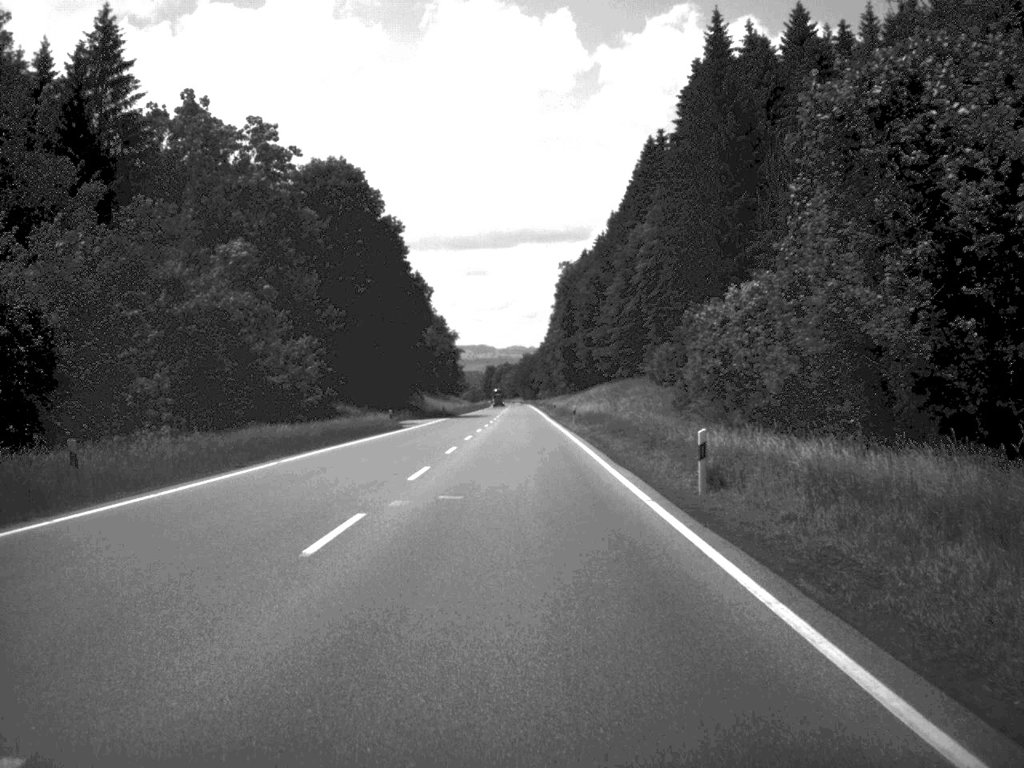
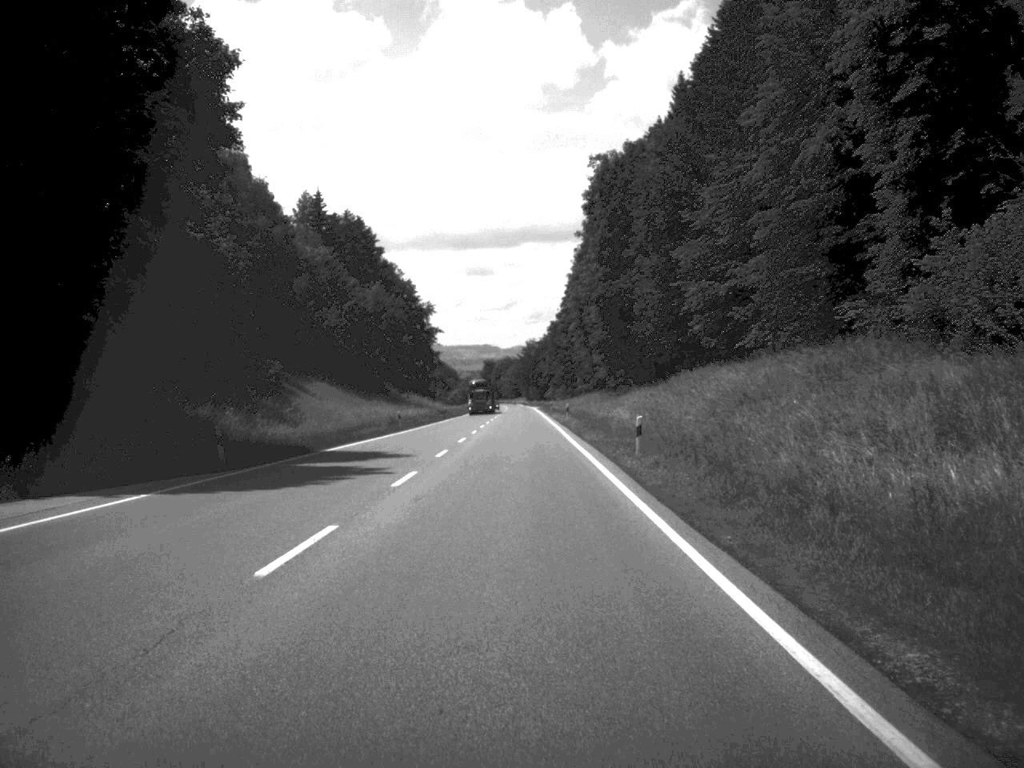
(-0.2, +84.0) m; 0°
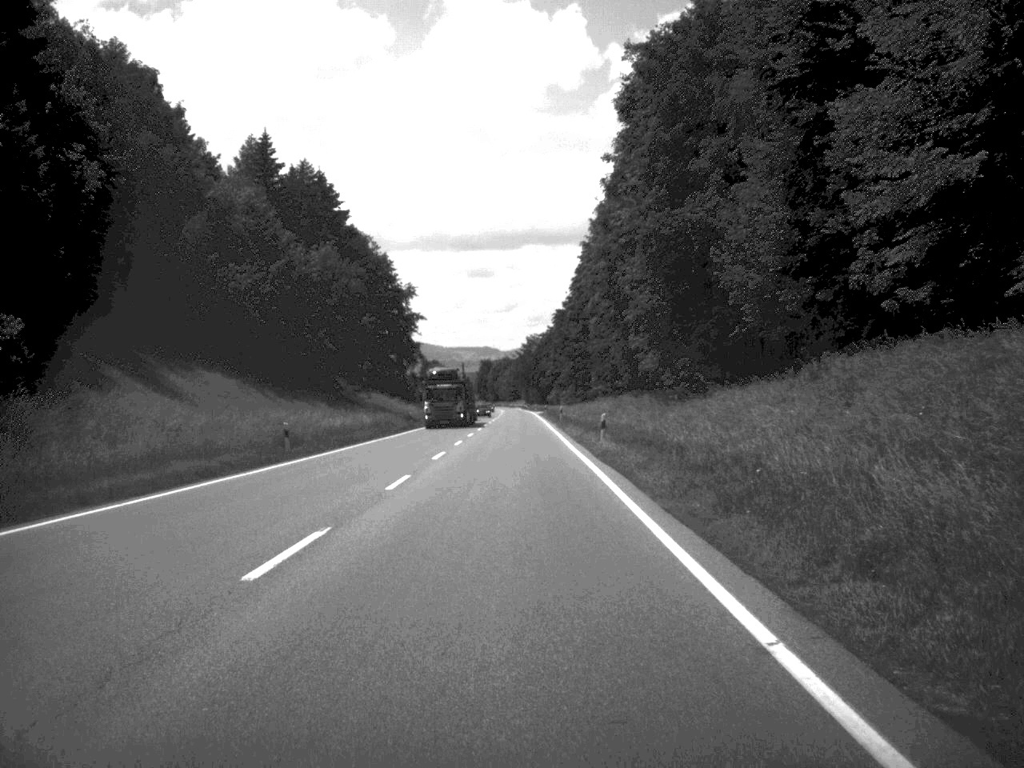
(0.0, +35.1) m; 0°
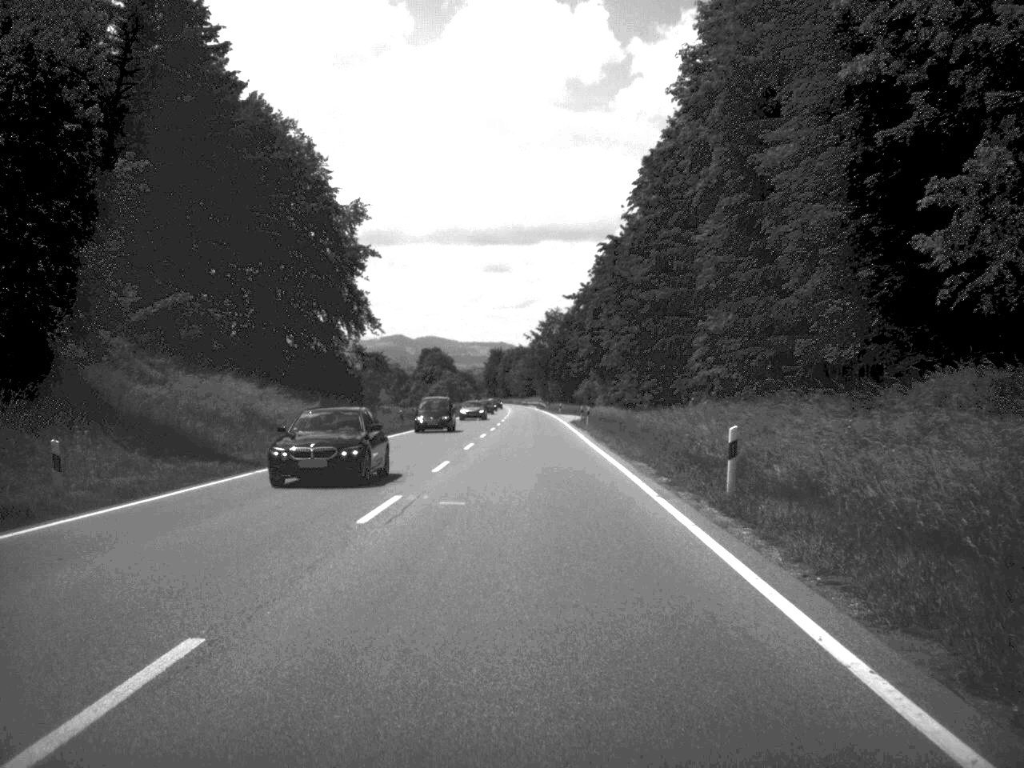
(-0.5, +65.9) m; -1°
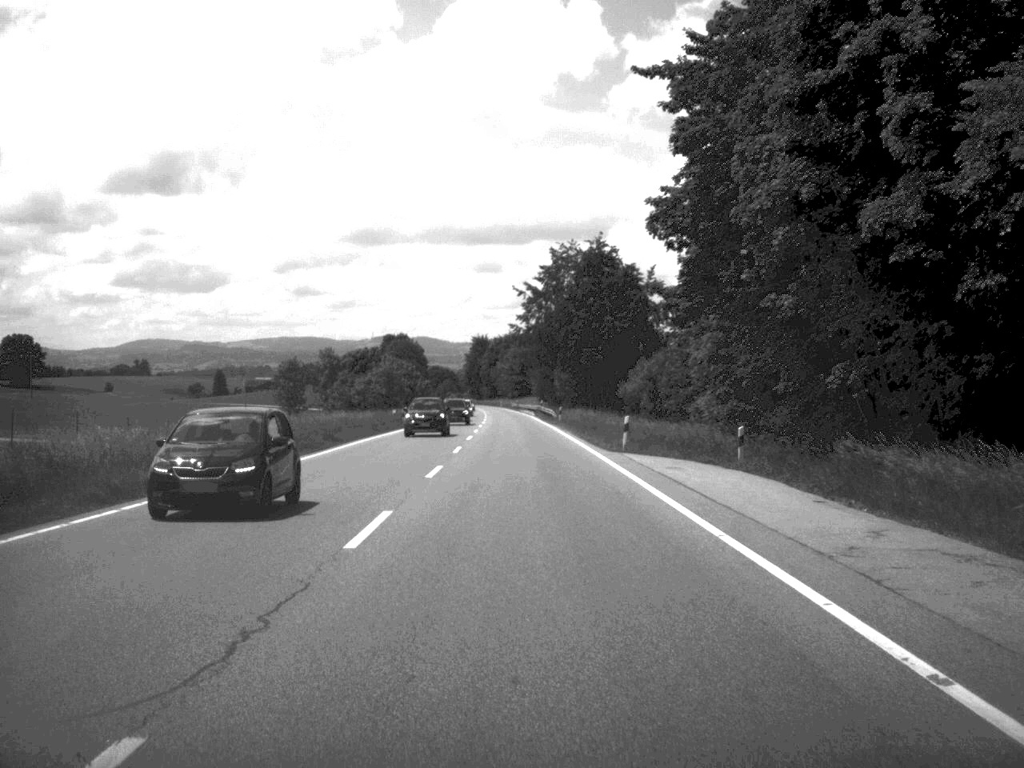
(+0.1, +84.7) m; 0°
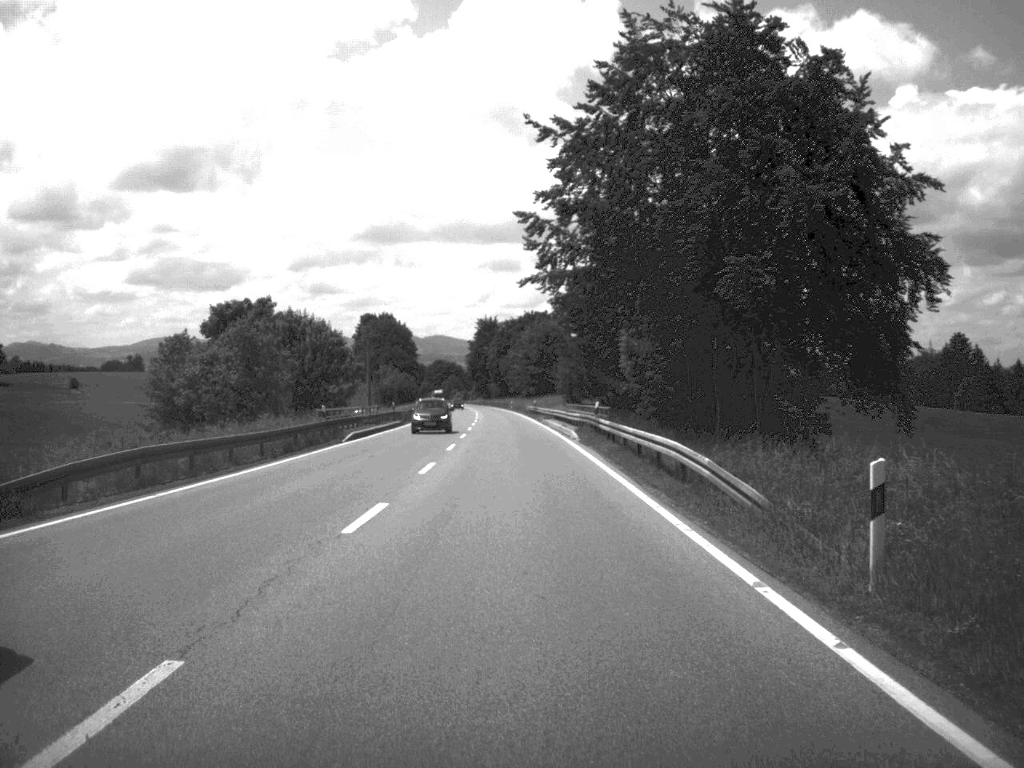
(-0.6, +68.9) m; -1°
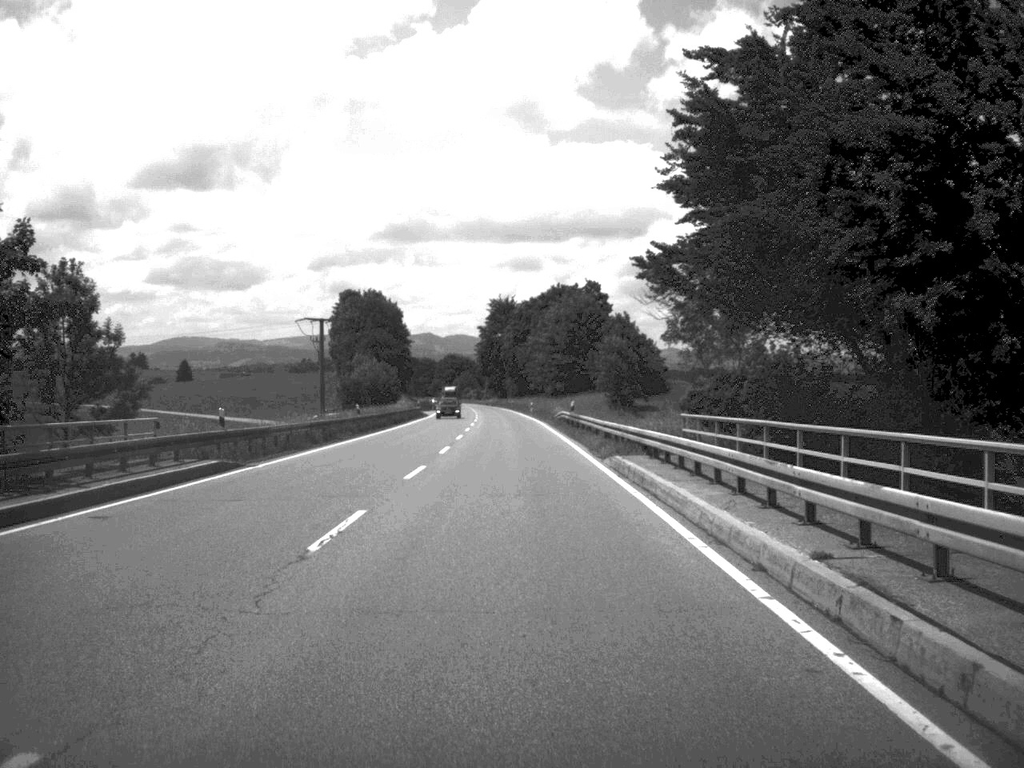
(-0.4, +49.7) m; -1°
